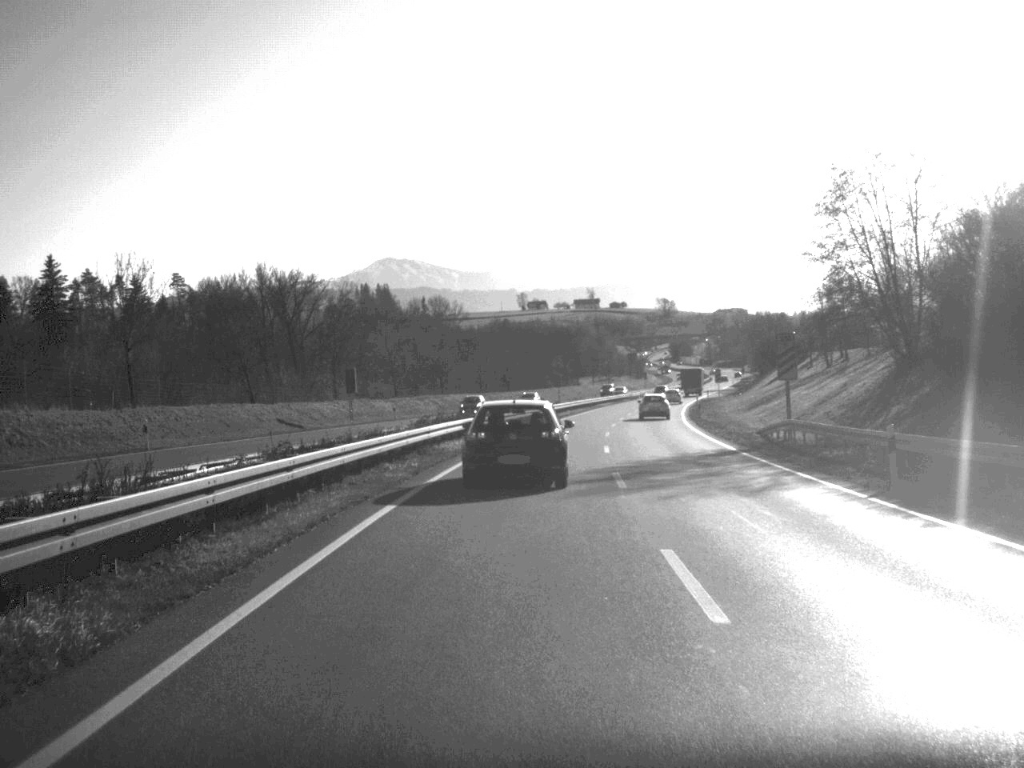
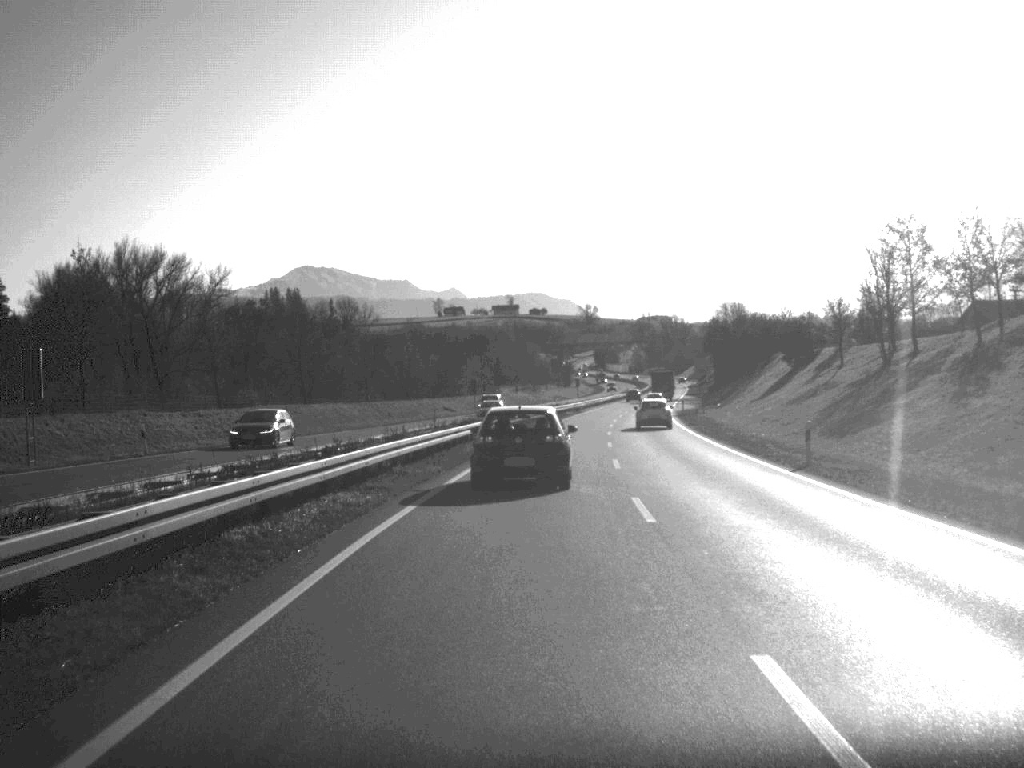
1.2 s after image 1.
(+1.3, +42.4) m; +4°
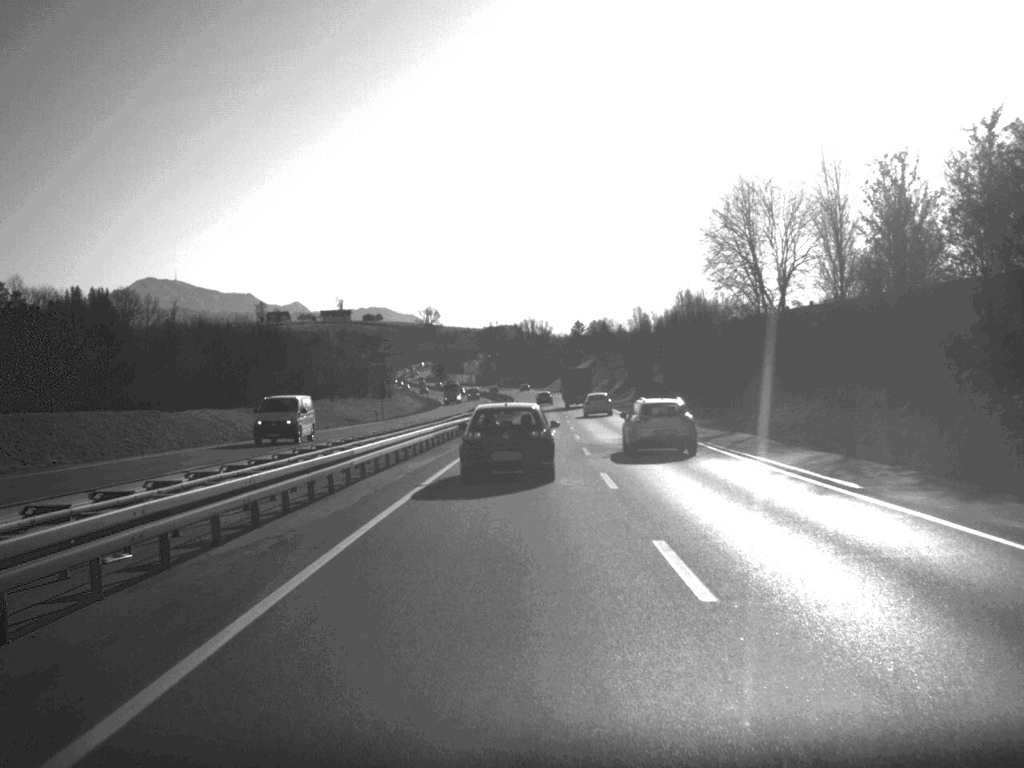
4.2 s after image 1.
(+8.1, +114.5) m; +7°
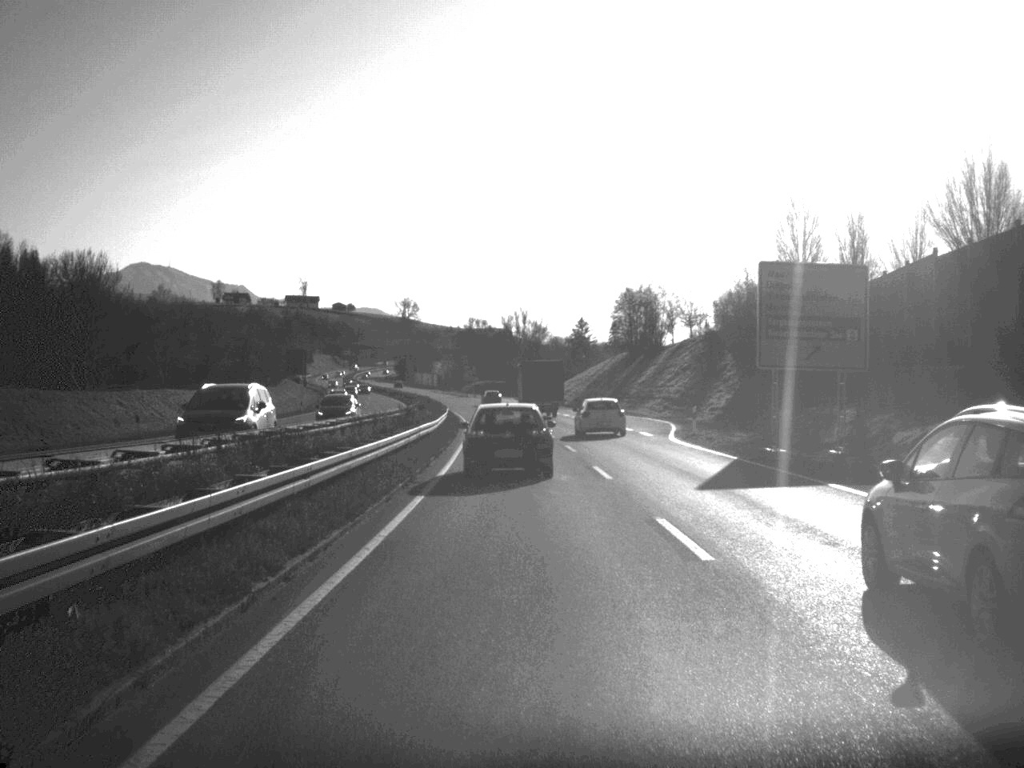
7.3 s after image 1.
(+1.3, +113.5) m; 0°
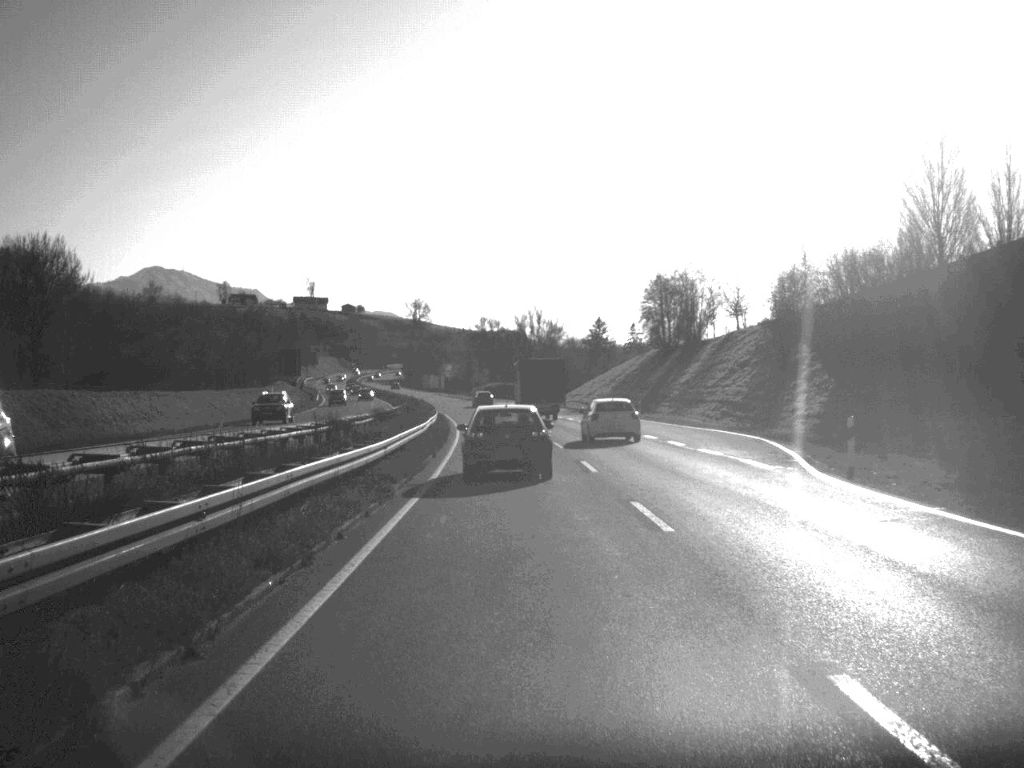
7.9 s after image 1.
(-0.1, +21.3) m; -1°
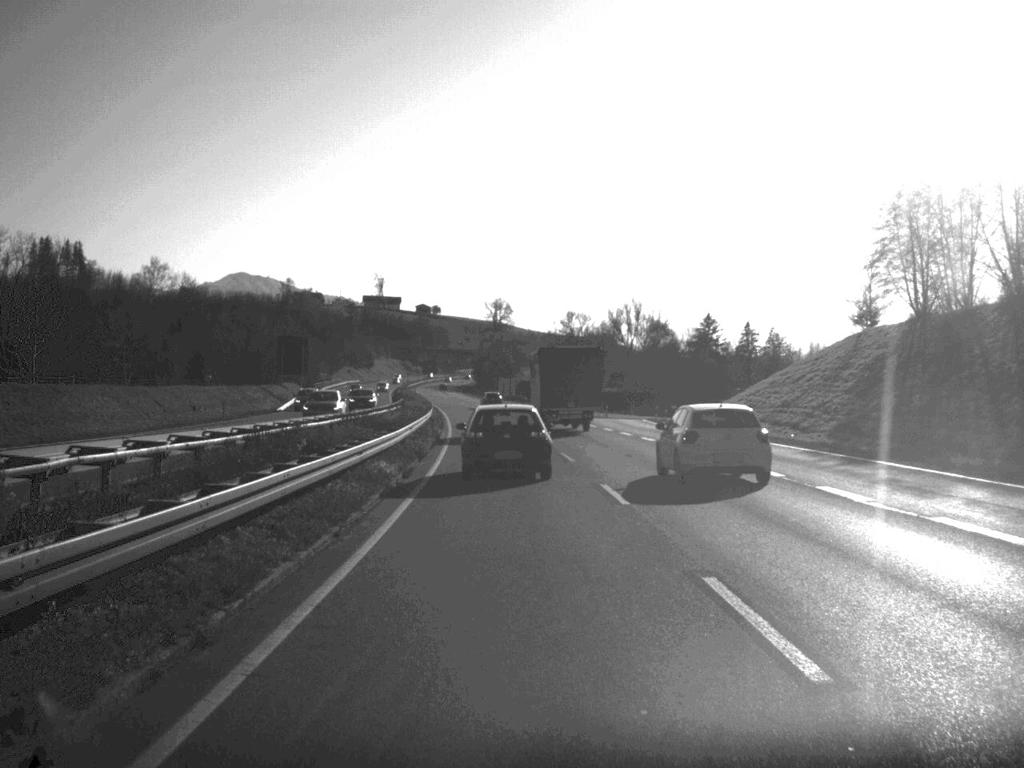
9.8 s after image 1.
(-2.1, +67.5) m; -4°
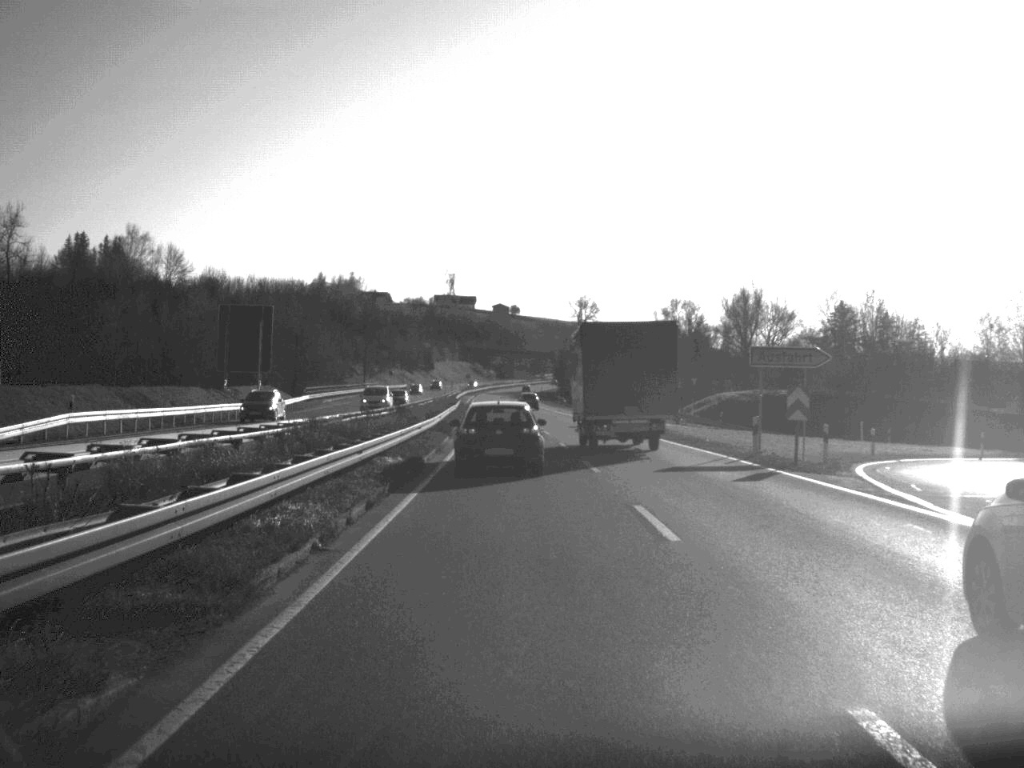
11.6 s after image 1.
(-2.2, +64.7) m; -4°
